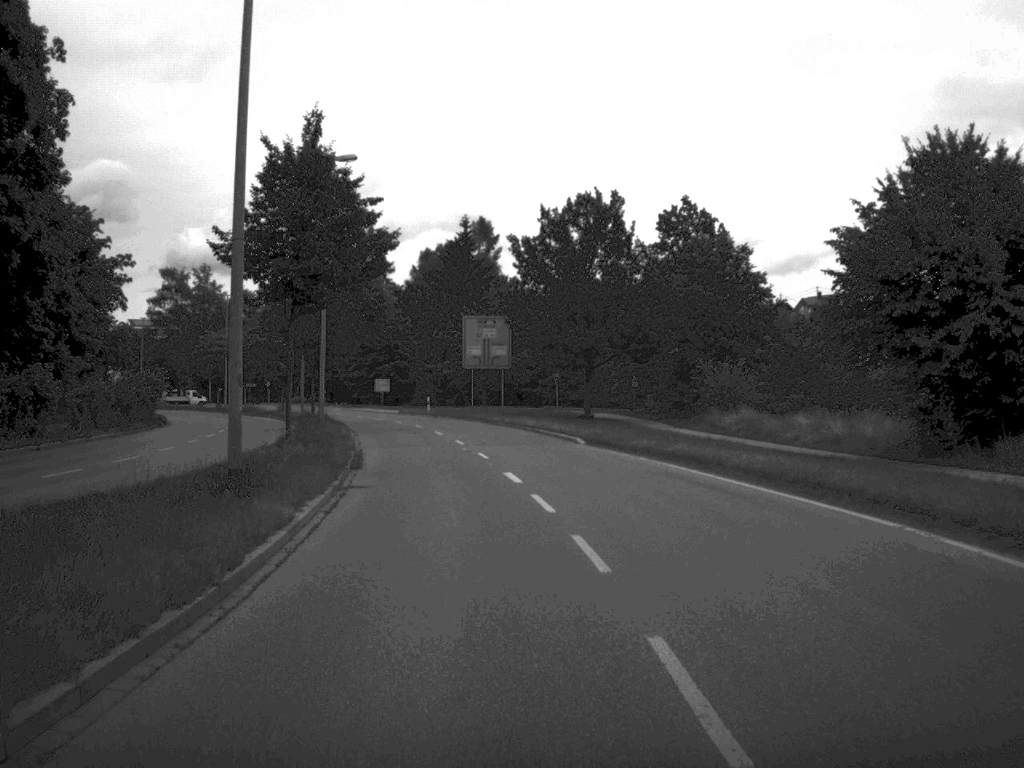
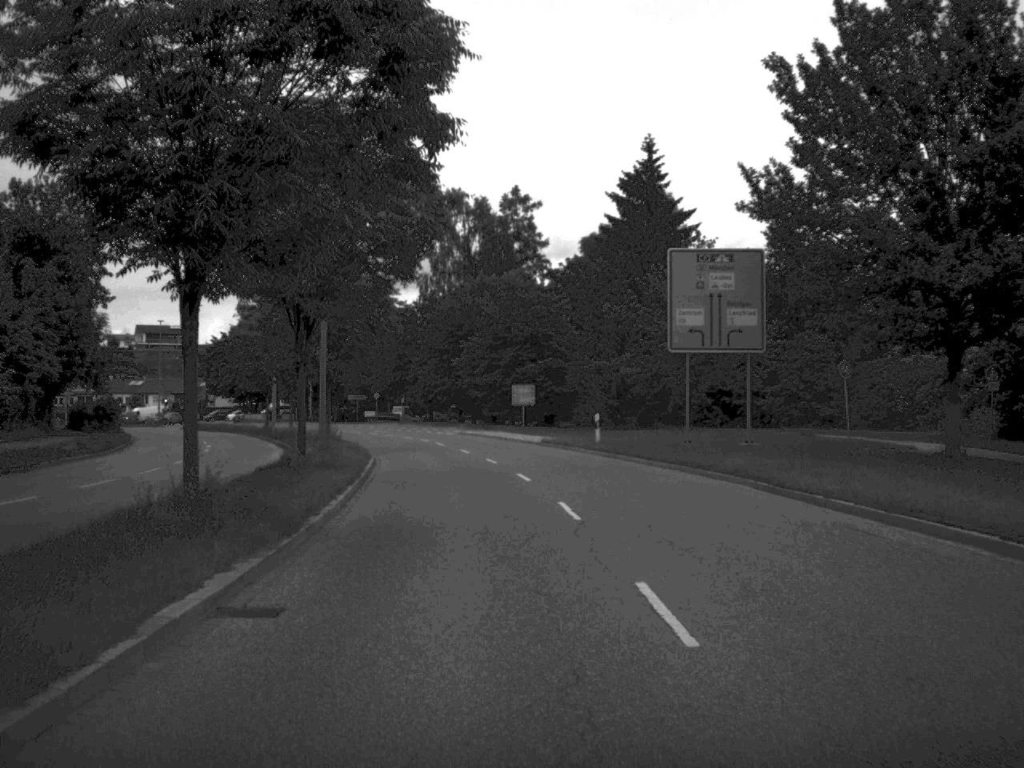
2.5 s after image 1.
(-3.1, +41.3) m; -8°
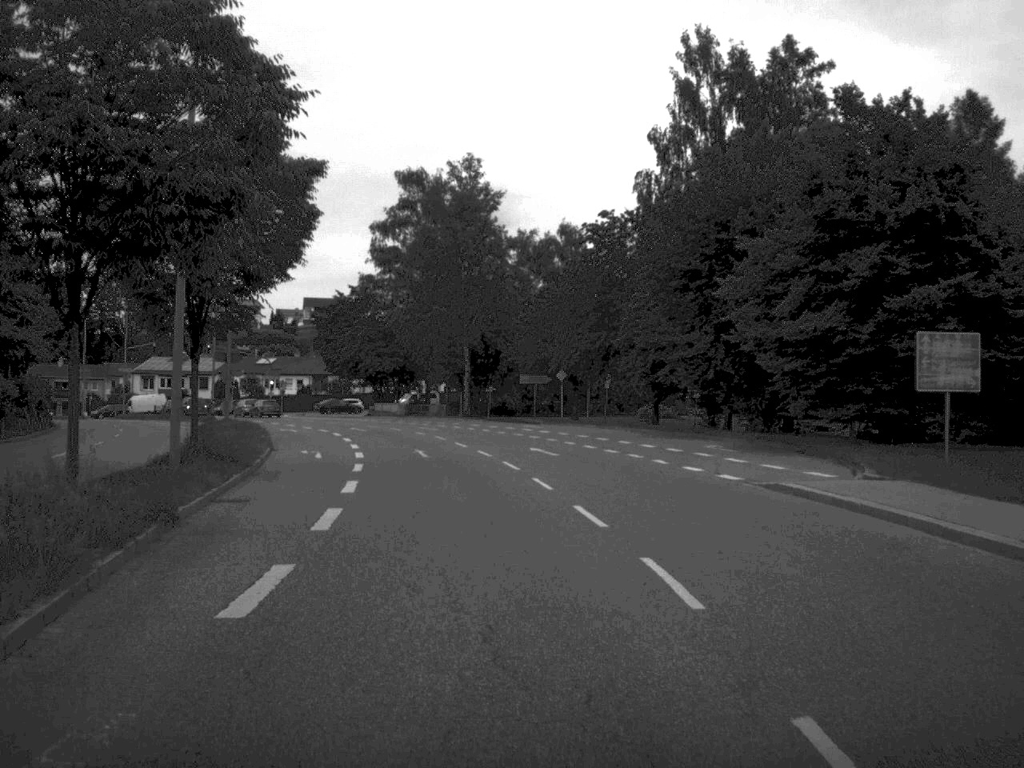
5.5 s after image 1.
(-3.9, +48.6) m; -10°
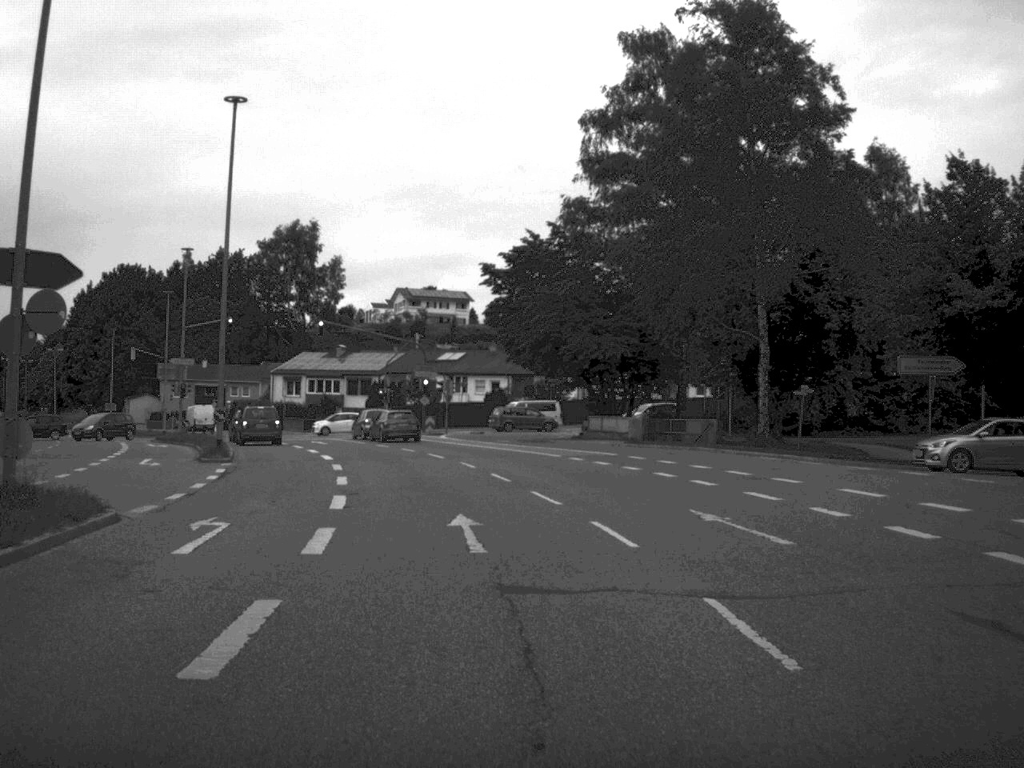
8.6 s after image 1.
(-4.0, +43.2) m; -11°
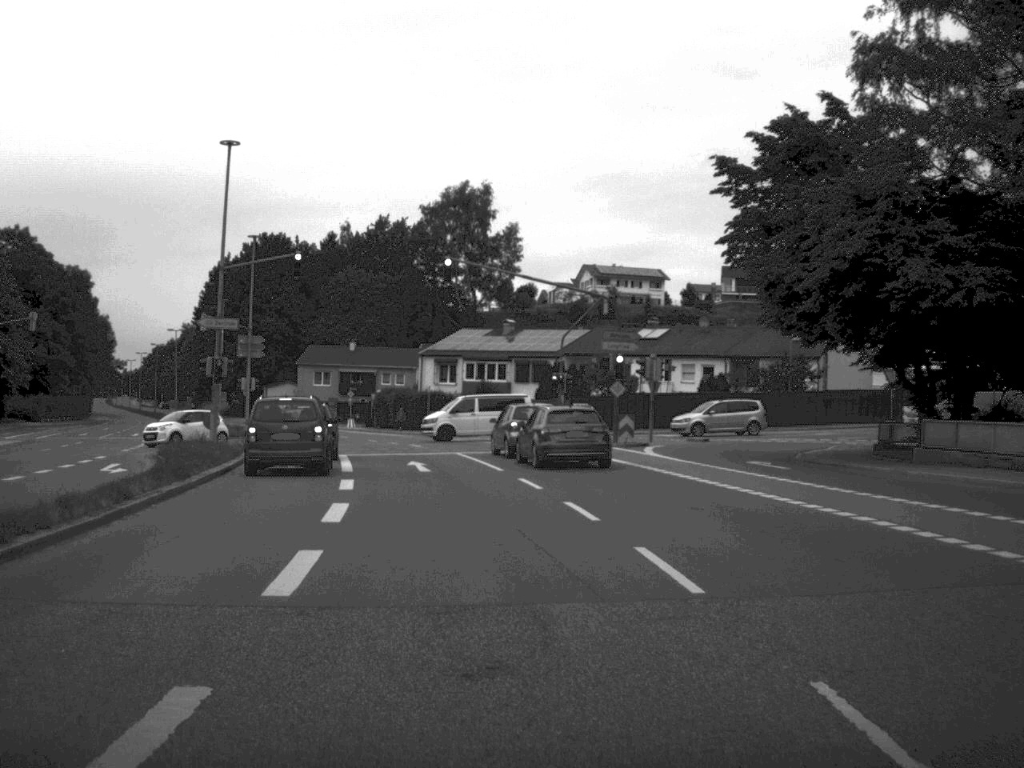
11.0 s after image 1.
(-2.0, +26.8) m; -9°
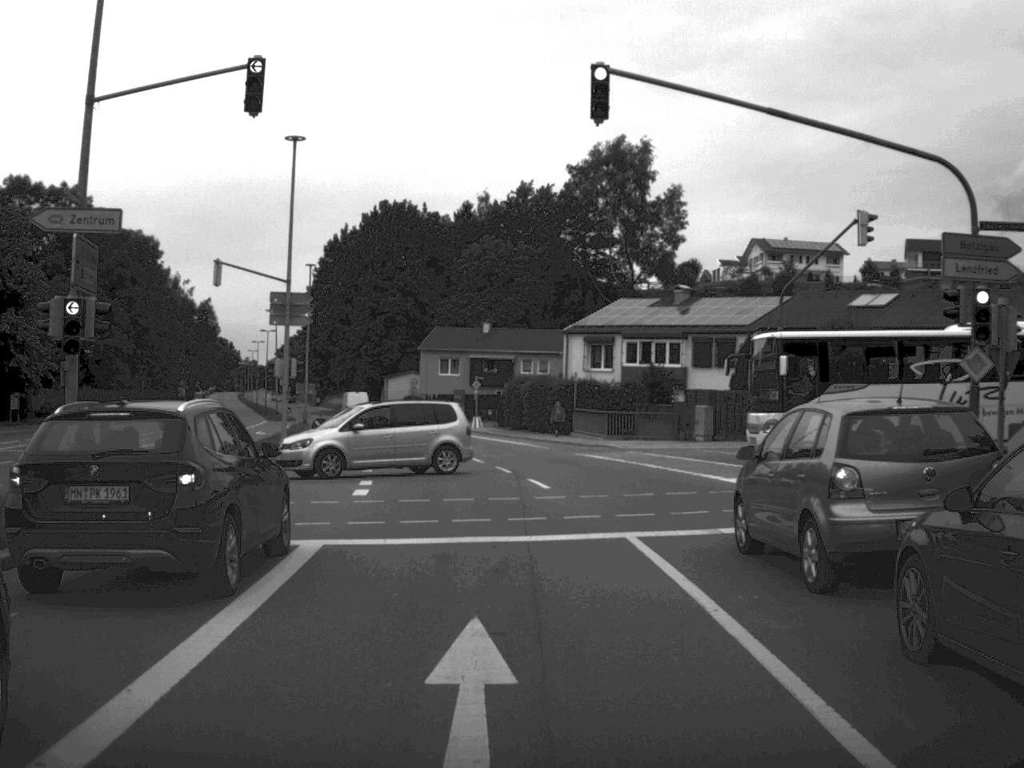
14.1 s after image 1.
(-1.3, +23.9) m; -7°
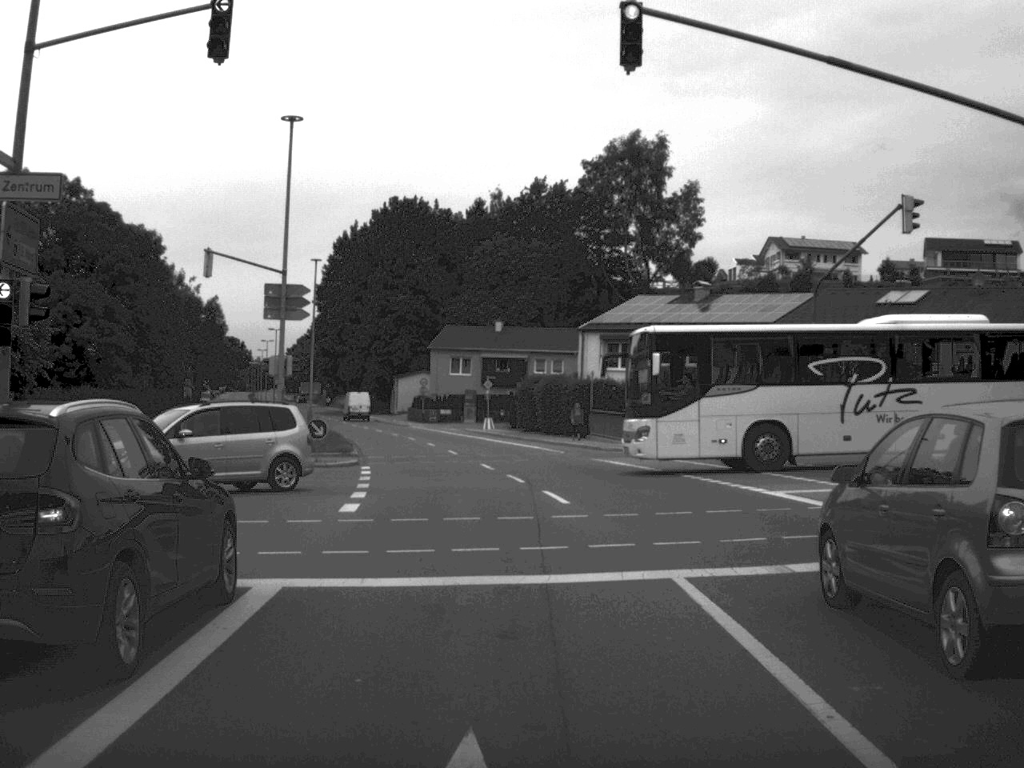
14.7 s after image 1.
(0.0, +3.0) m; -1°
